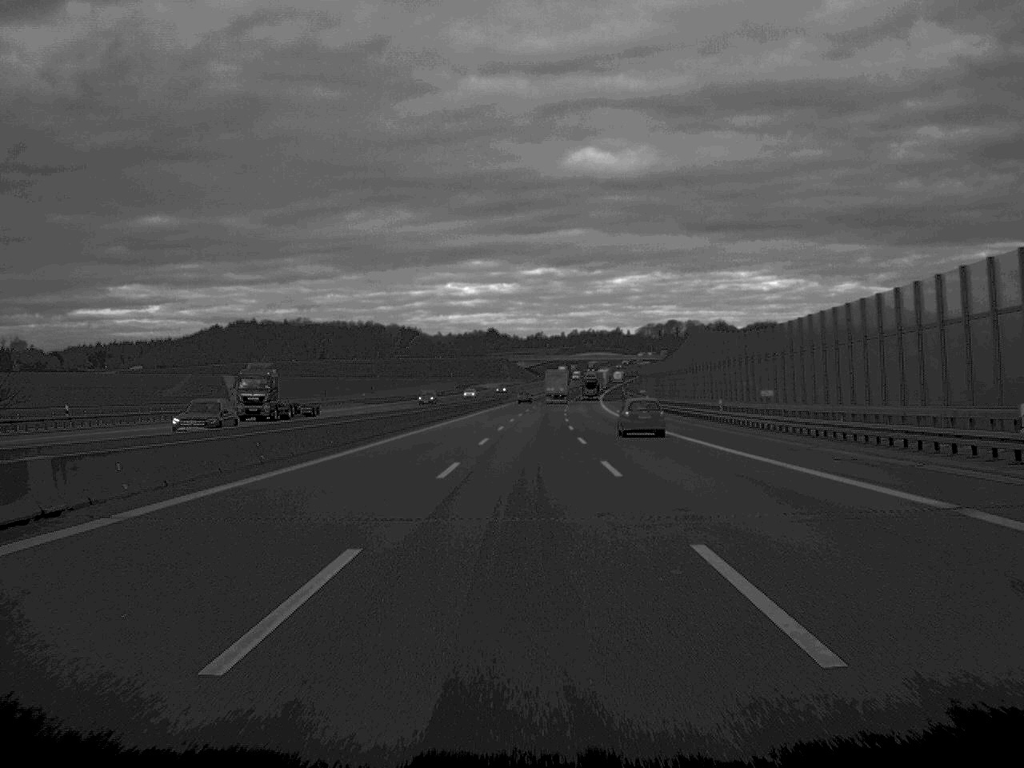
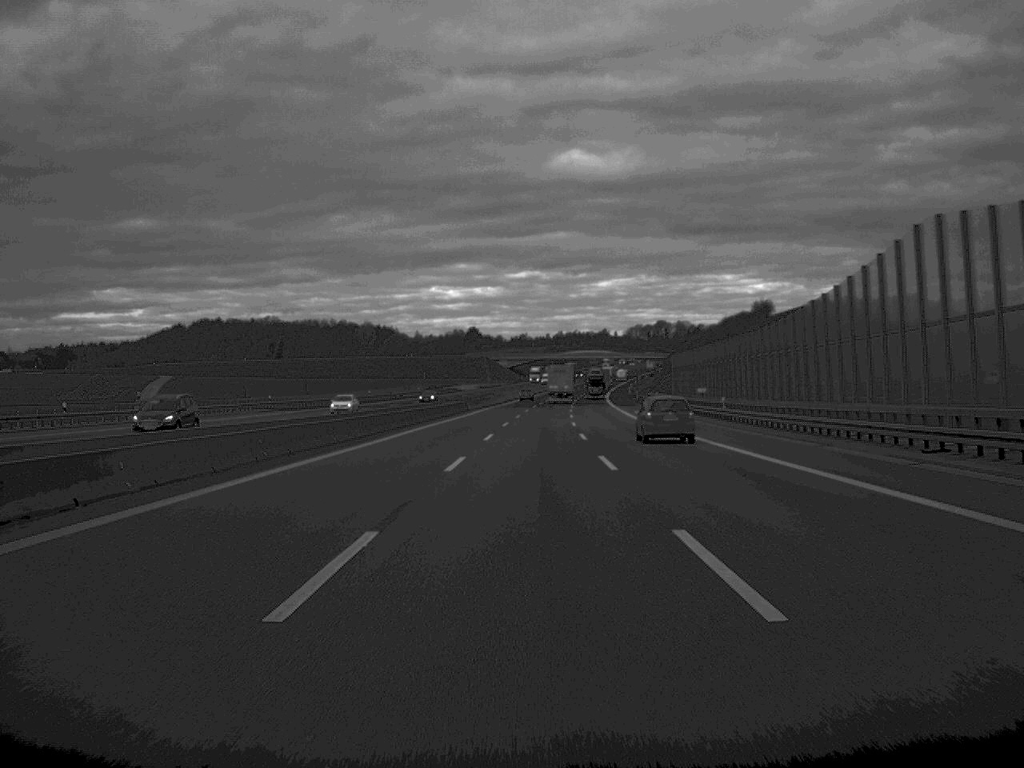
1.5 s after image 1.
(+0.3, +52.1) m; +1°
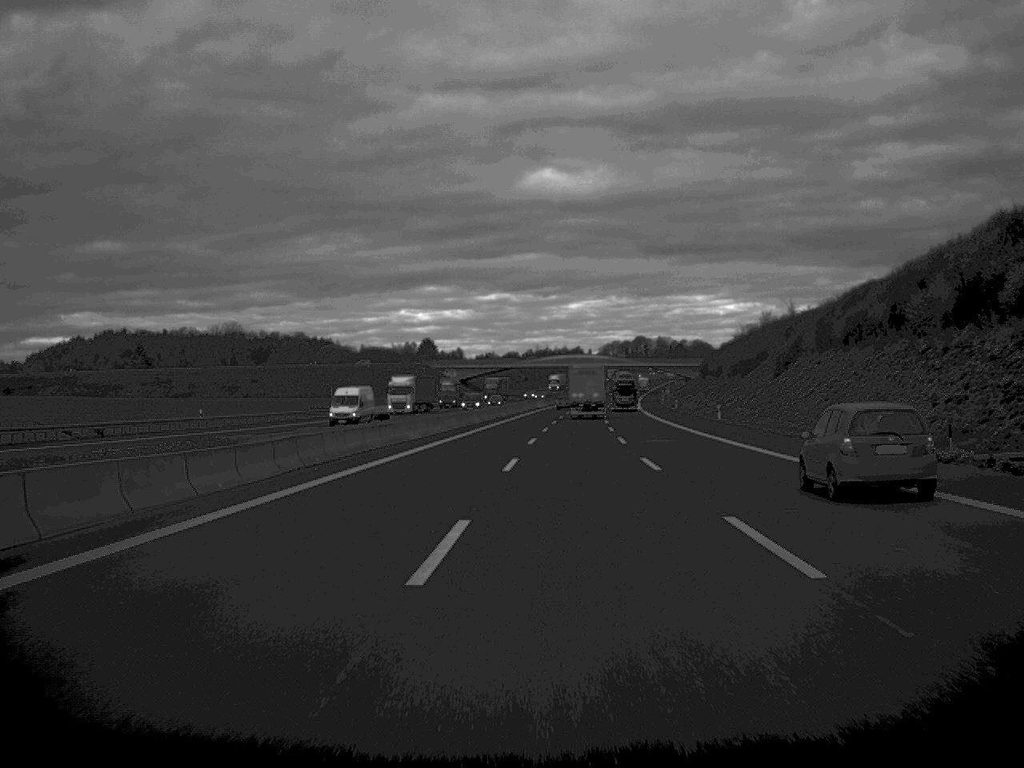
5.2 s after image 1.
(+2.0, +123.3) m; +1°
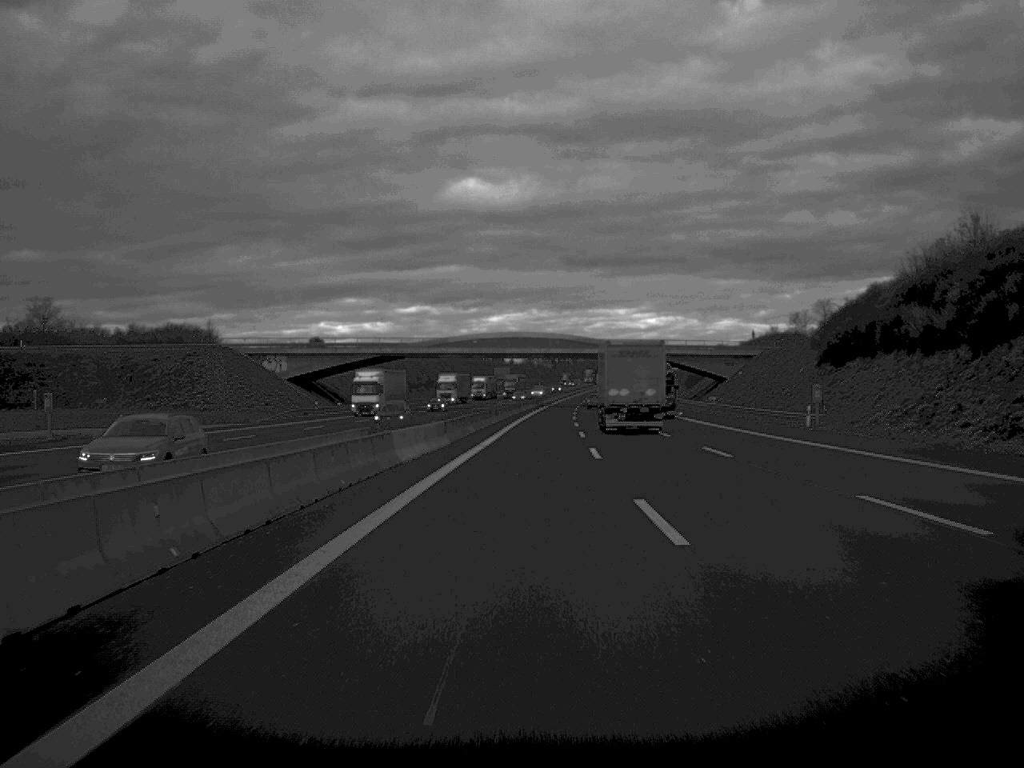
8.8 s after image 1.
(+2.7, +125.3) m; +4°
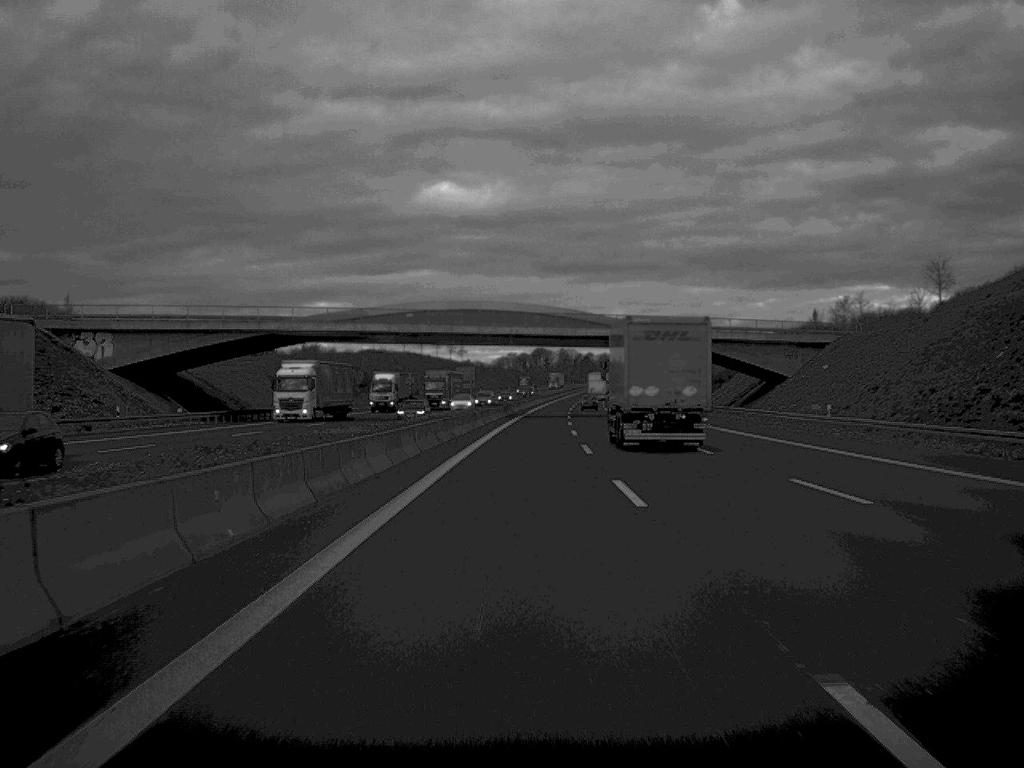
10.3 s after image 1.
(+0.6, +50.7) m; +1°
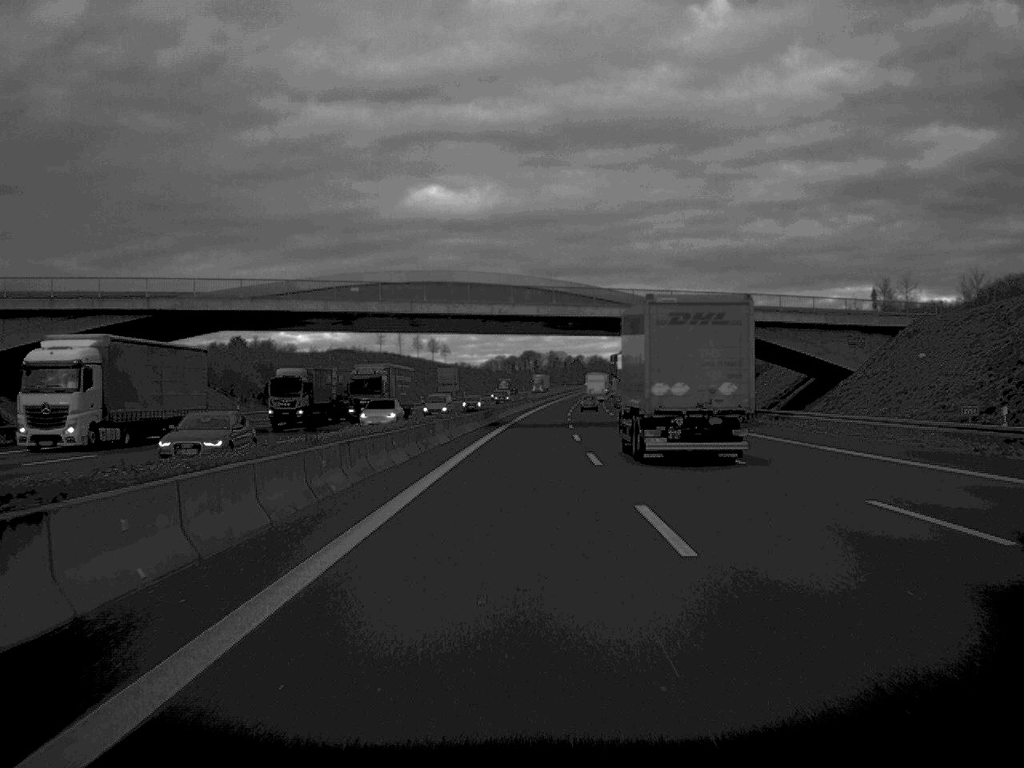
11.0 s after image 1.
(+0.1, +24.2) m; +1°
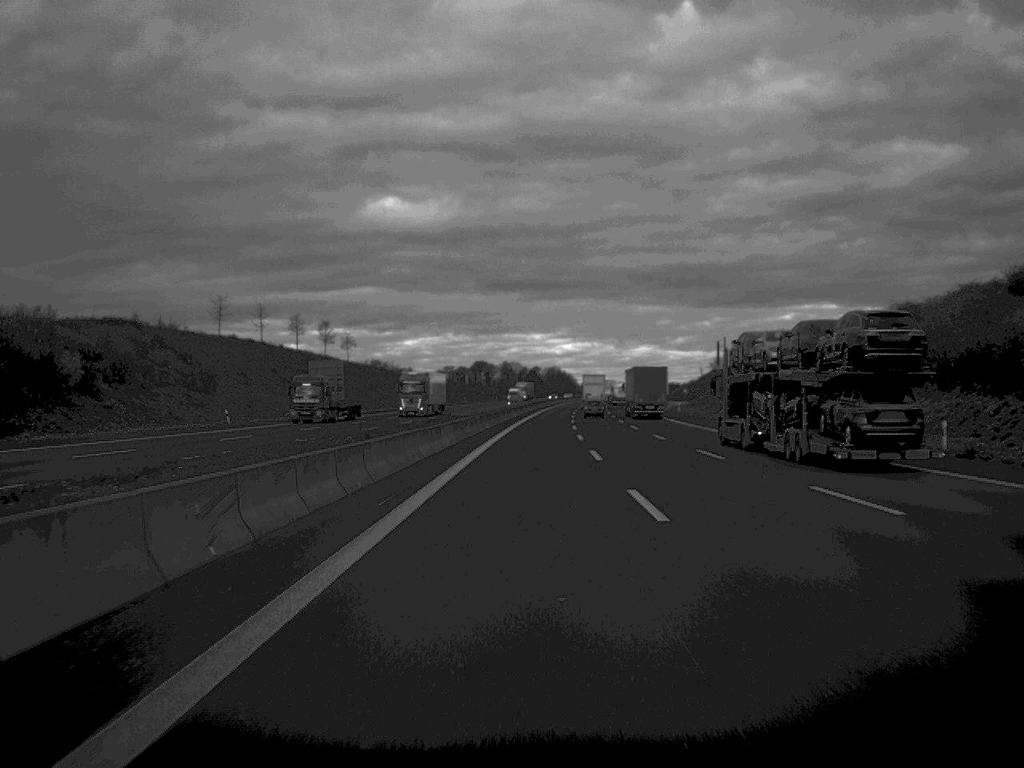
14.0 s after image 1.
(+1.7, +103.0) m; +2°
